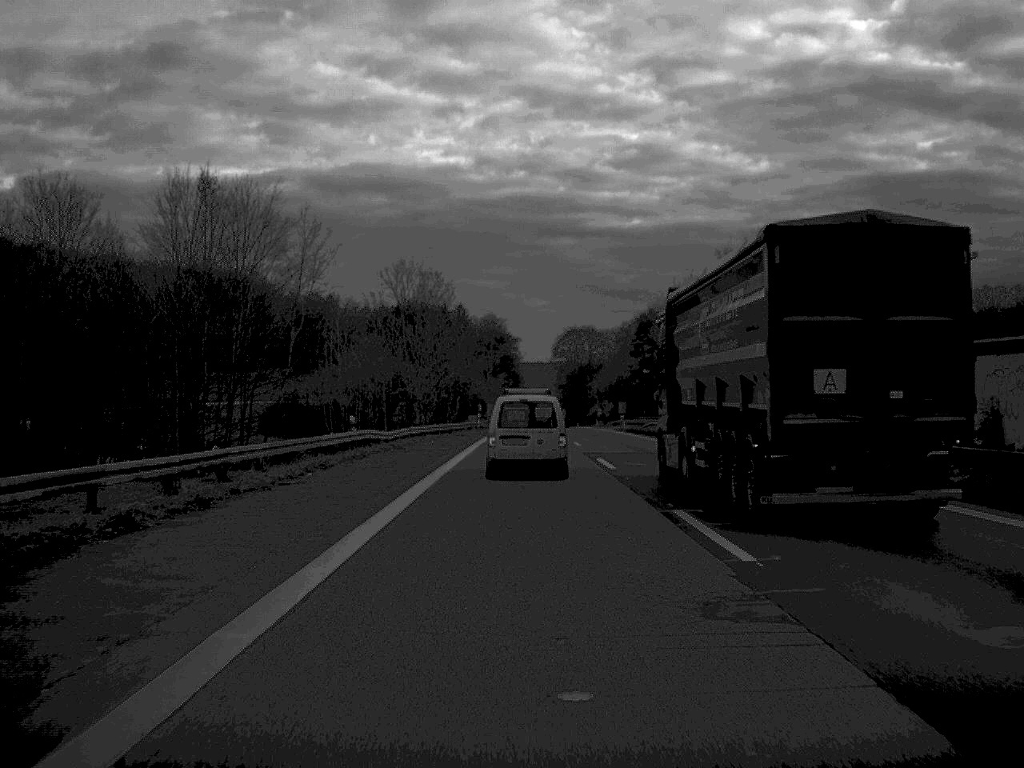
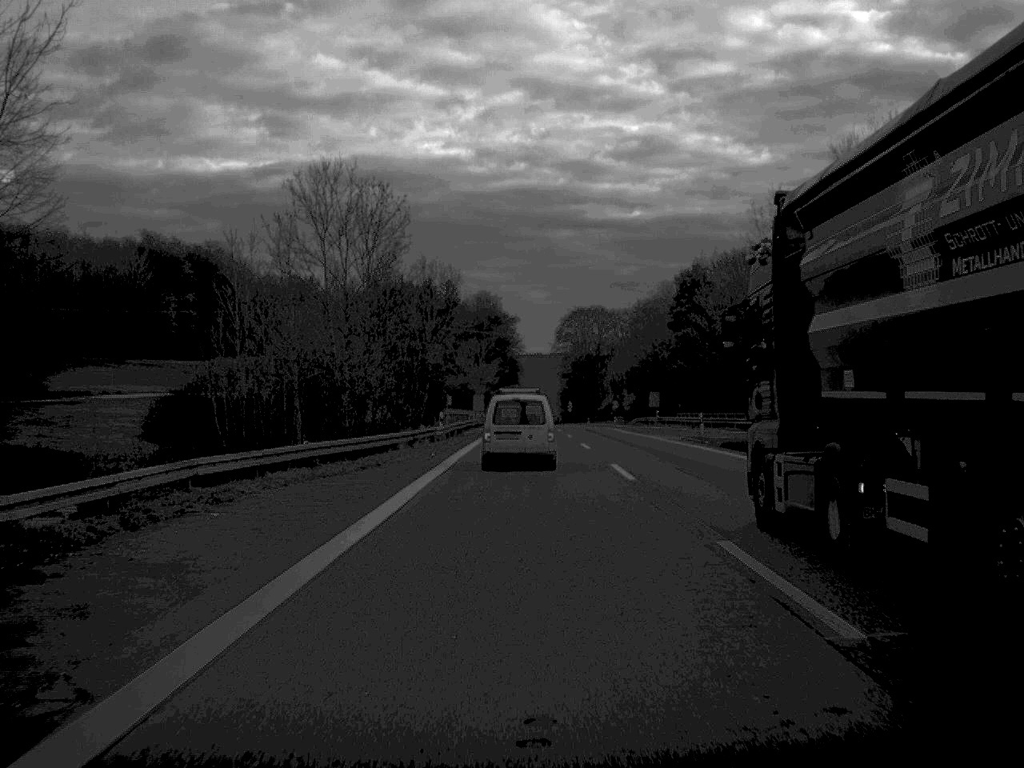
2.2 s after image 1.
(0.0, +43.1) m; 0°
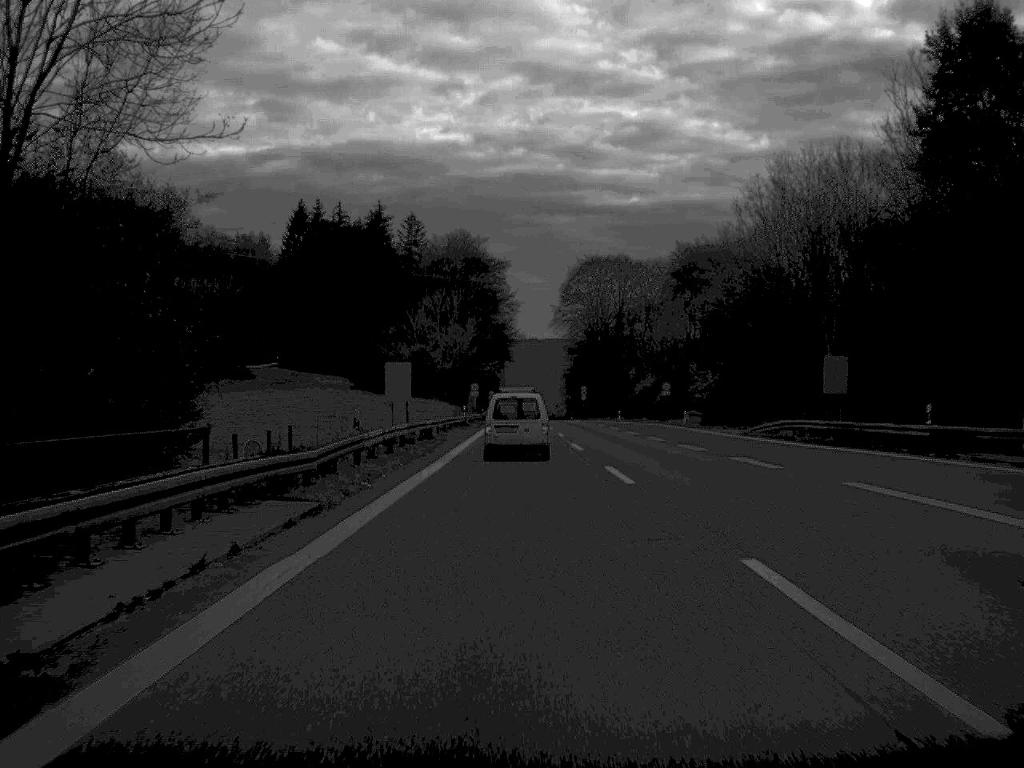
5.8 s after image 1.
(+0.2, +76.4) m; 0°
